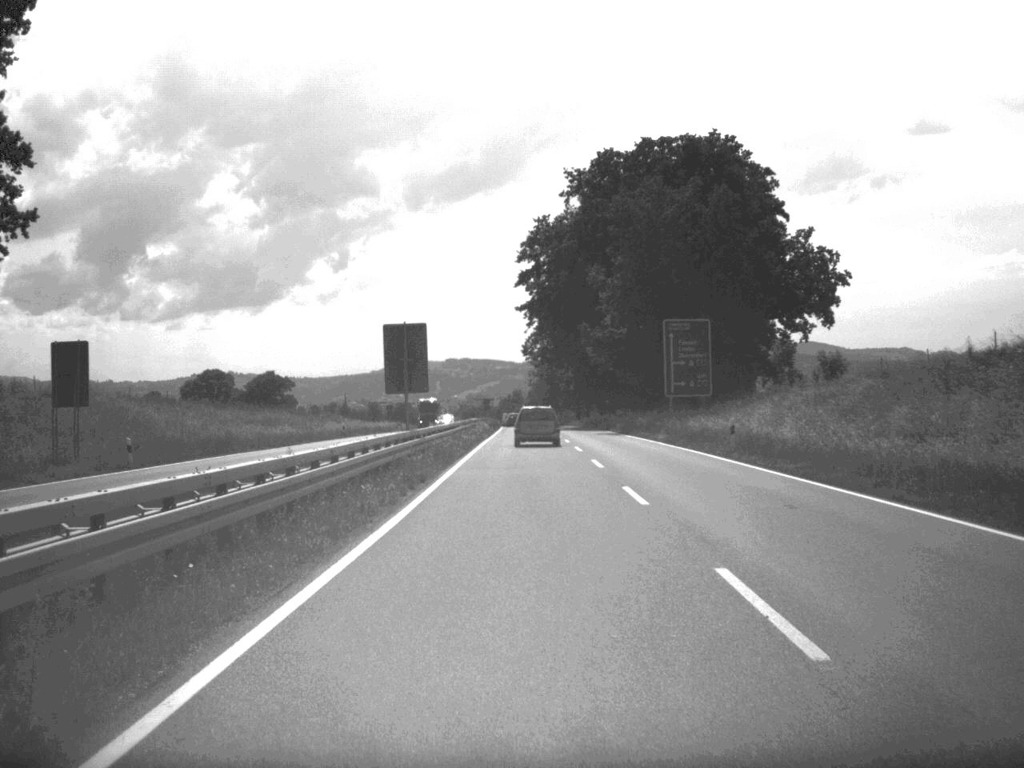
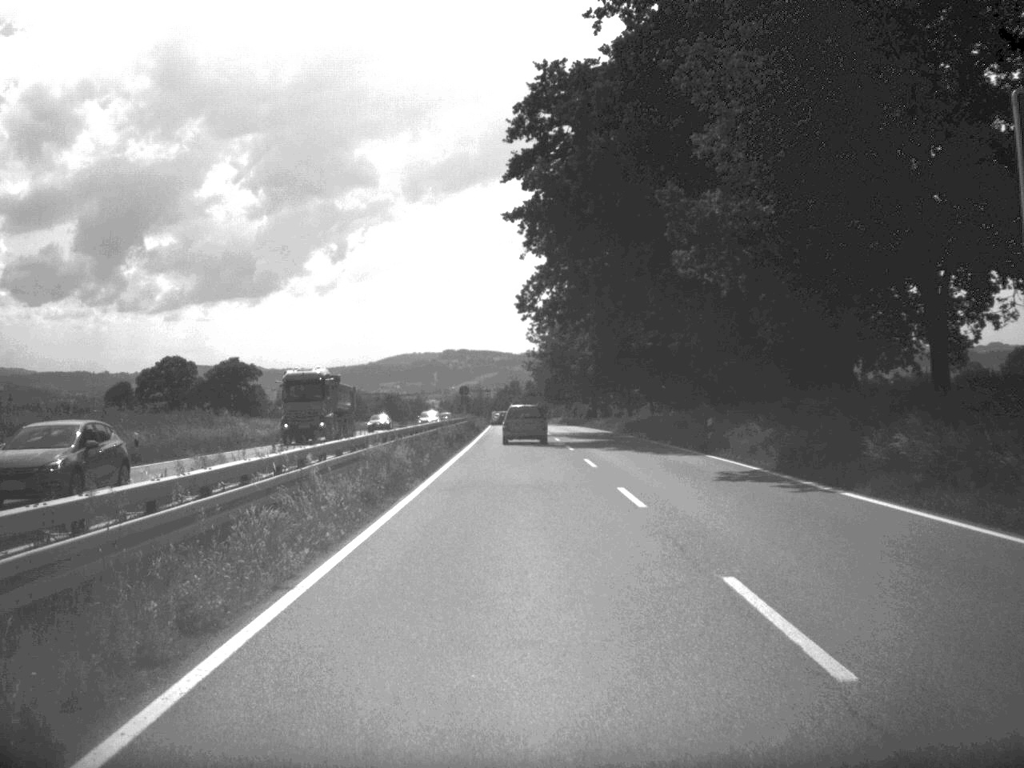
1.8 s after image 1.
(0.0, +47.8) m; 0°
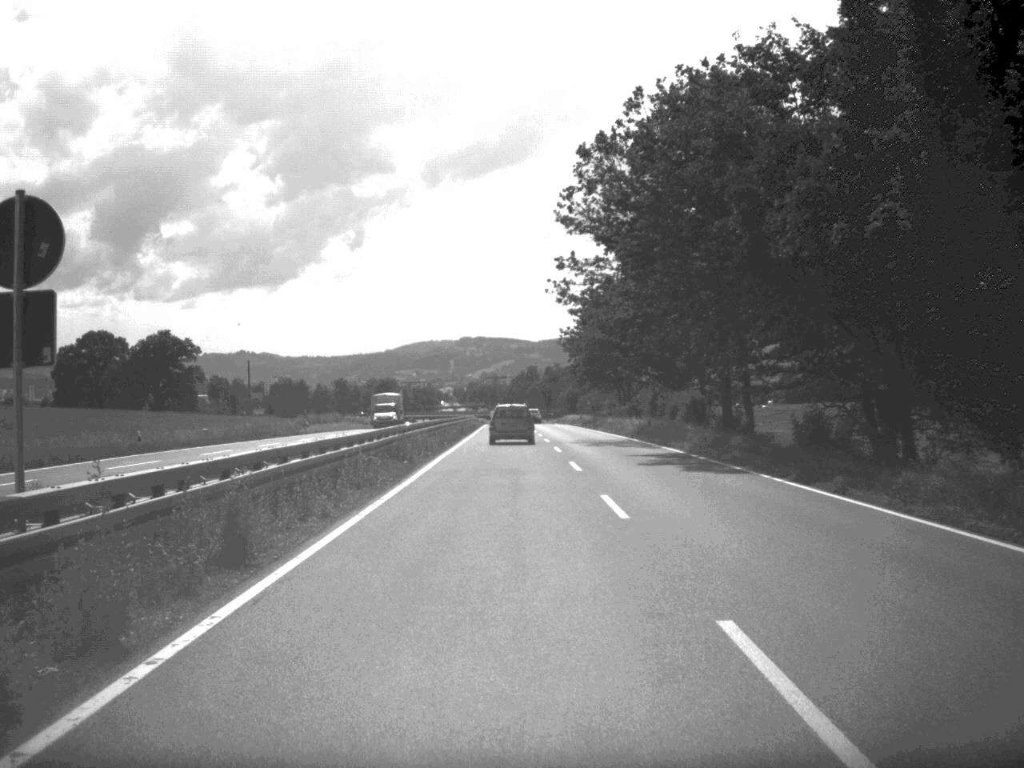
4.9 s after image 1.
(-0.6, +84.6) m; -1°
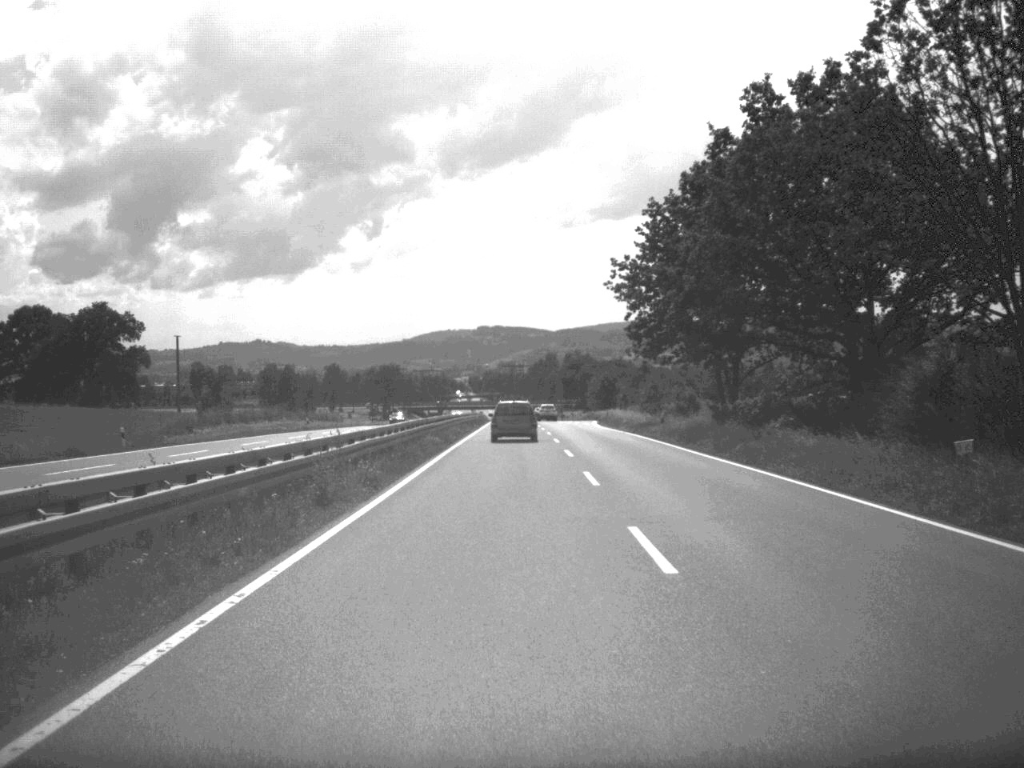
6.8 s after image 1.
(-0.4, +52.5) m; -1°
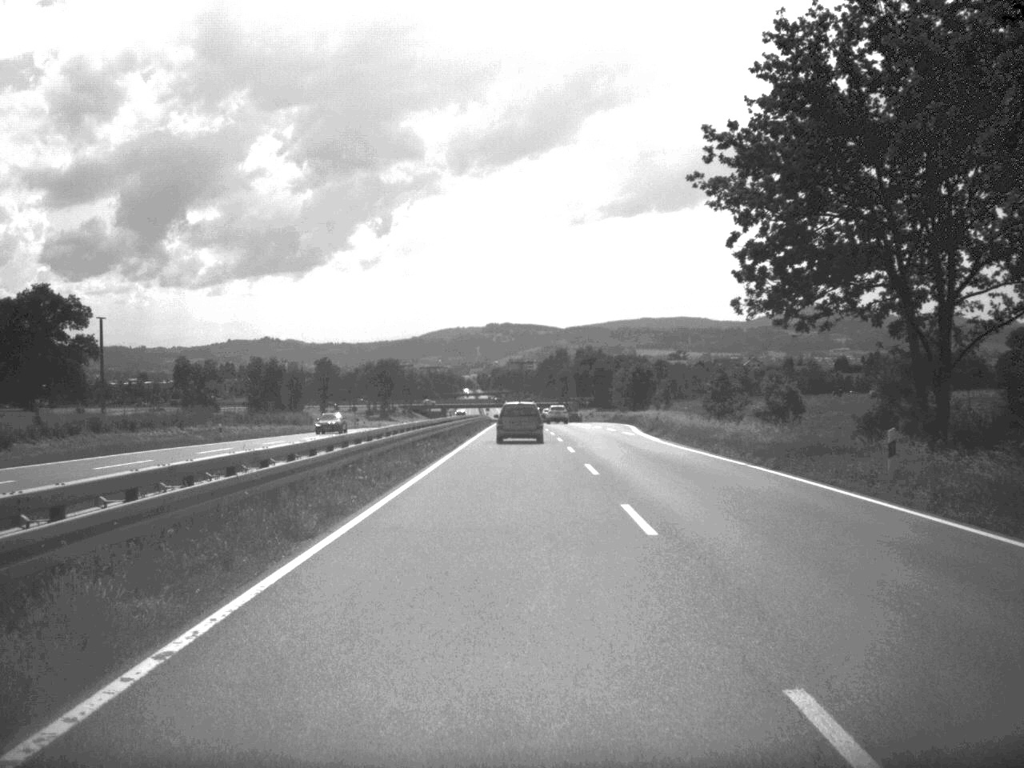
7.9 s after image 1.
(-0.2, +32.2) m; 0°
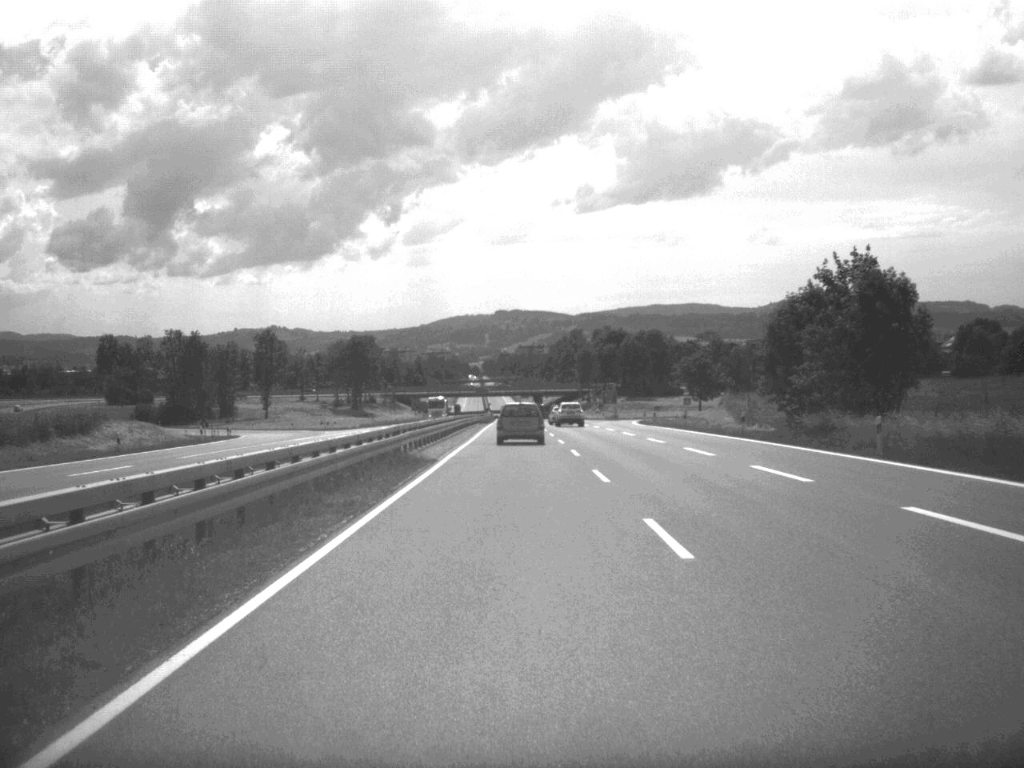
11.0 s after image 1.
(-0.5, +84.5) m; -1°
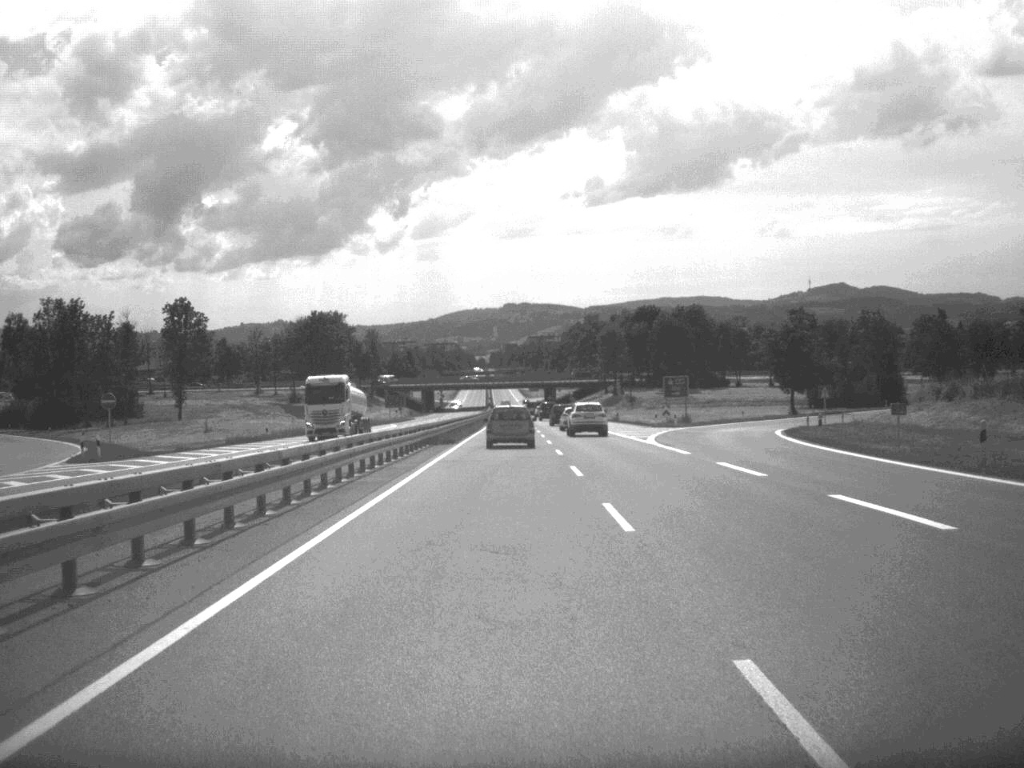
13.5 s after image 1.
(-0.2, +67.7) m; -1°
